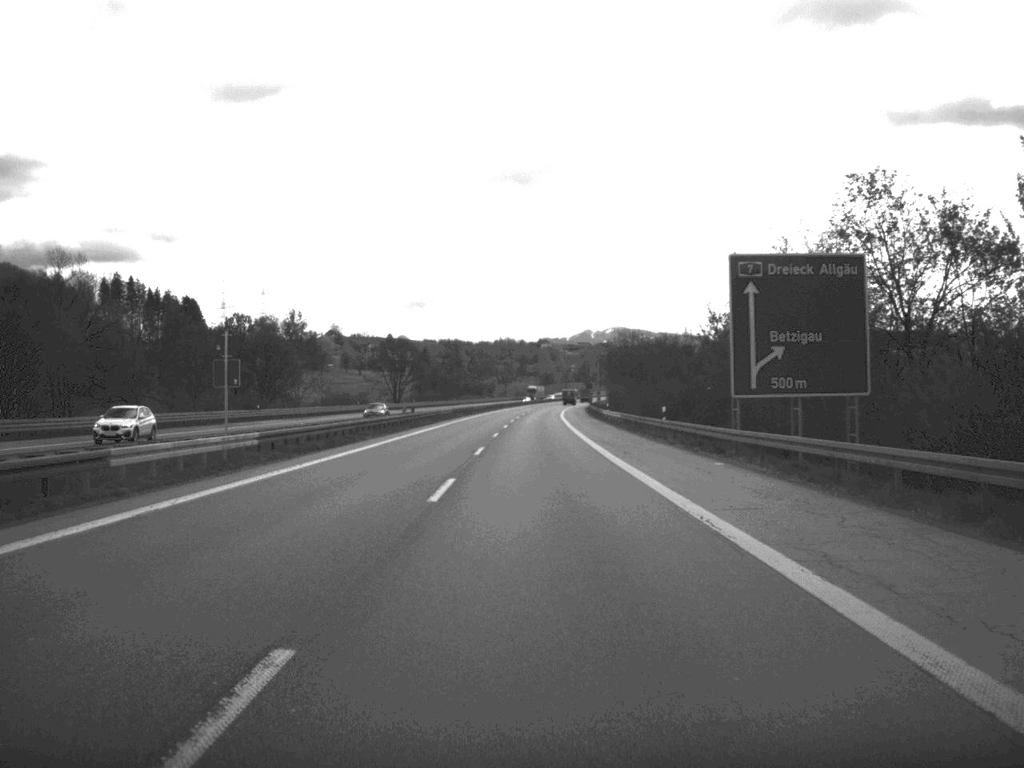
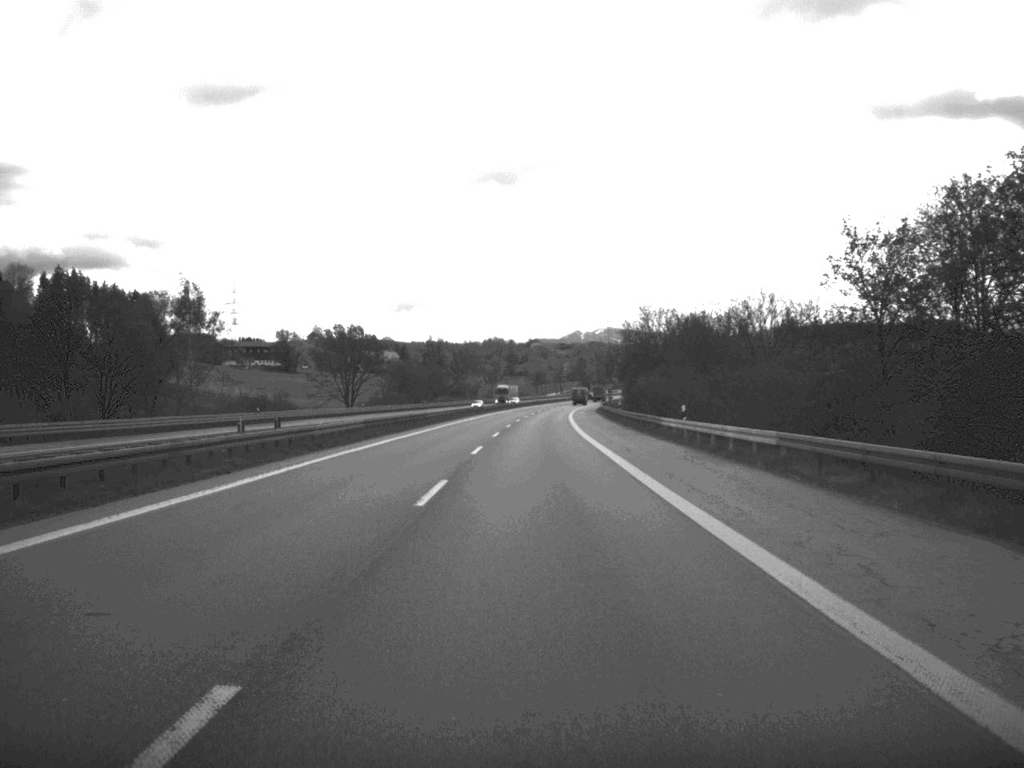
(+0.2, +54.2) m; 0°
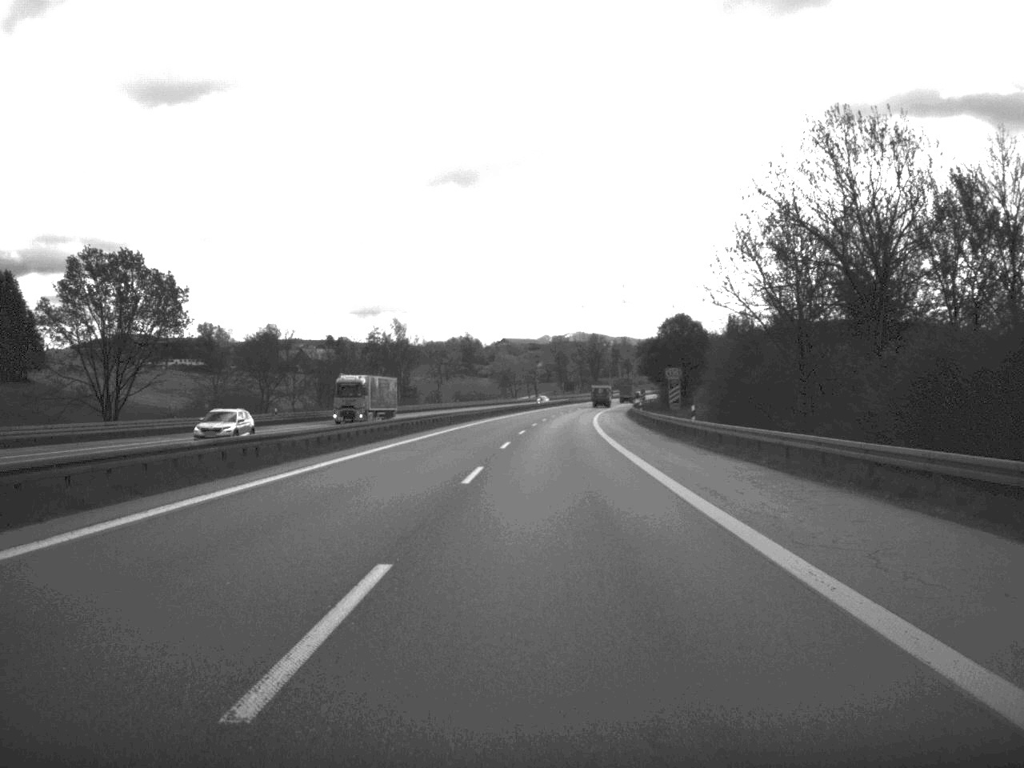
(+1.0, +101.1) m; +1°
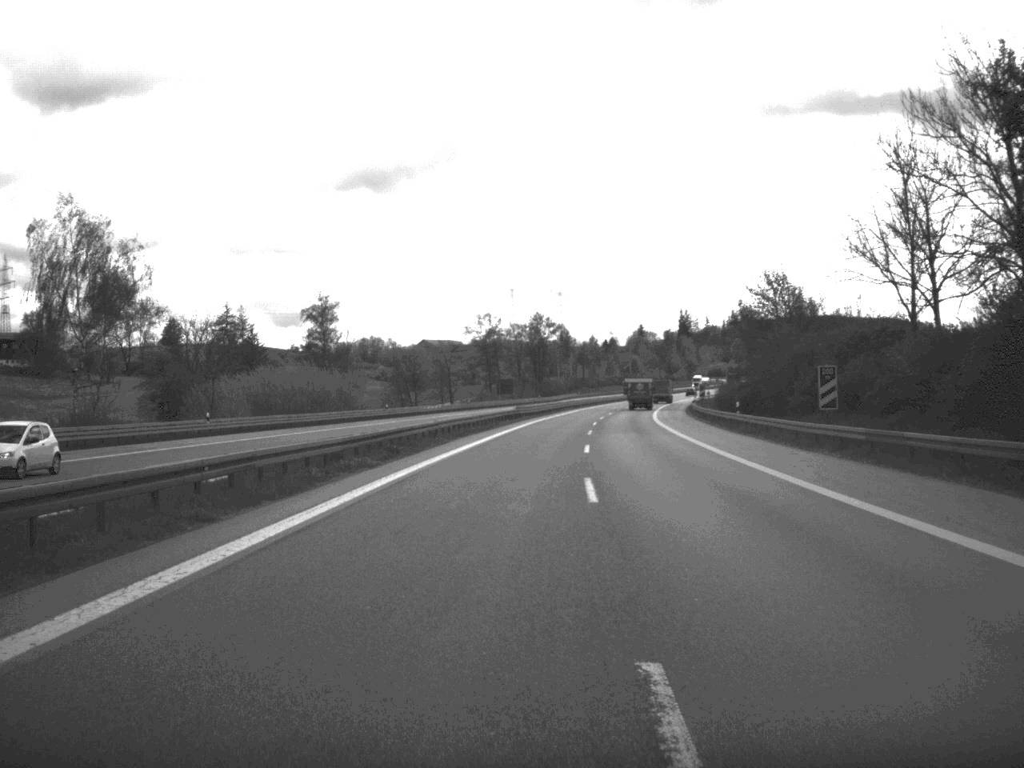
(+2.7, +128.4) m; +3°
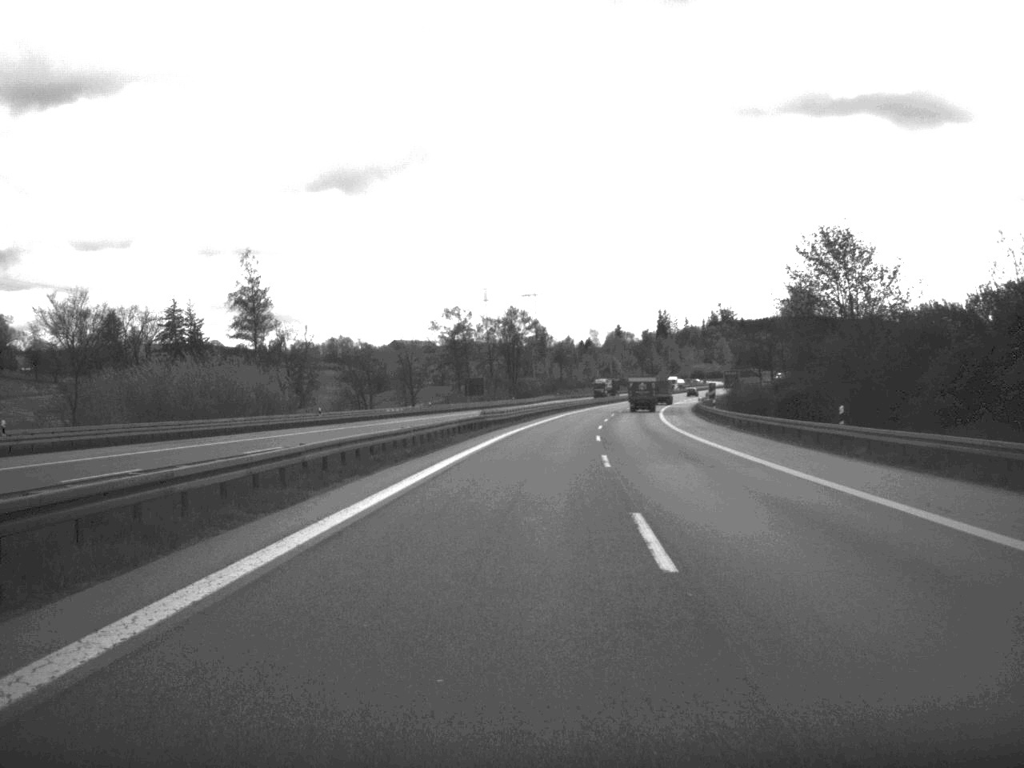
(+0.2, +25.6) m; +1°
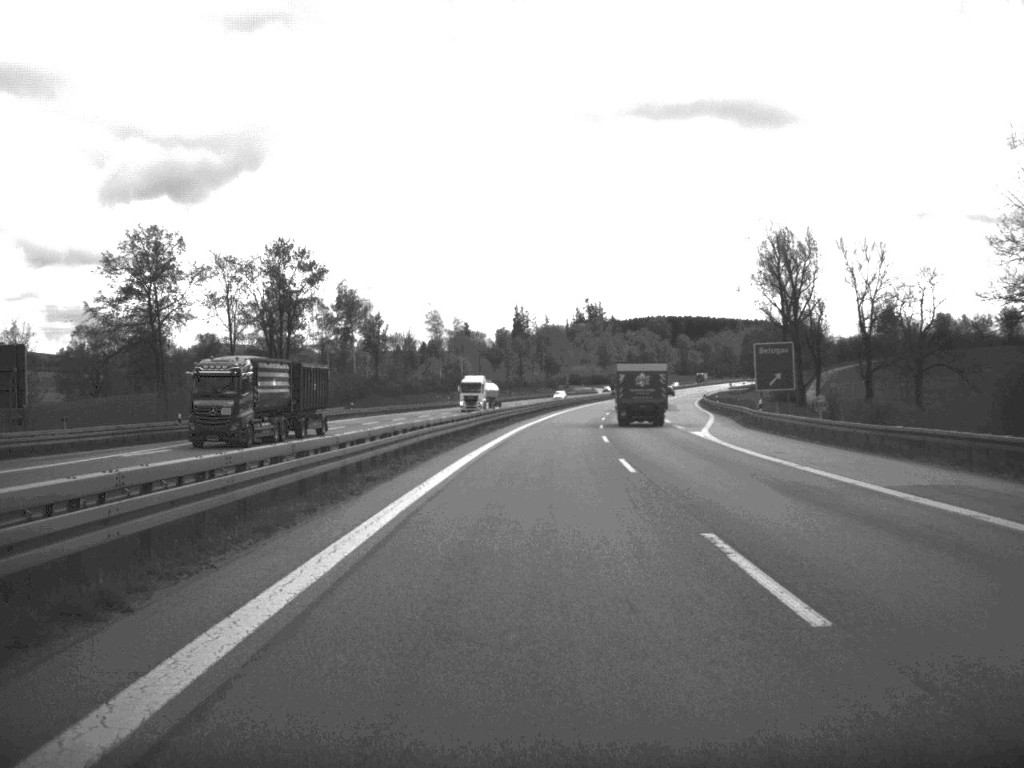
(+7.6, +126.7) m; +7°
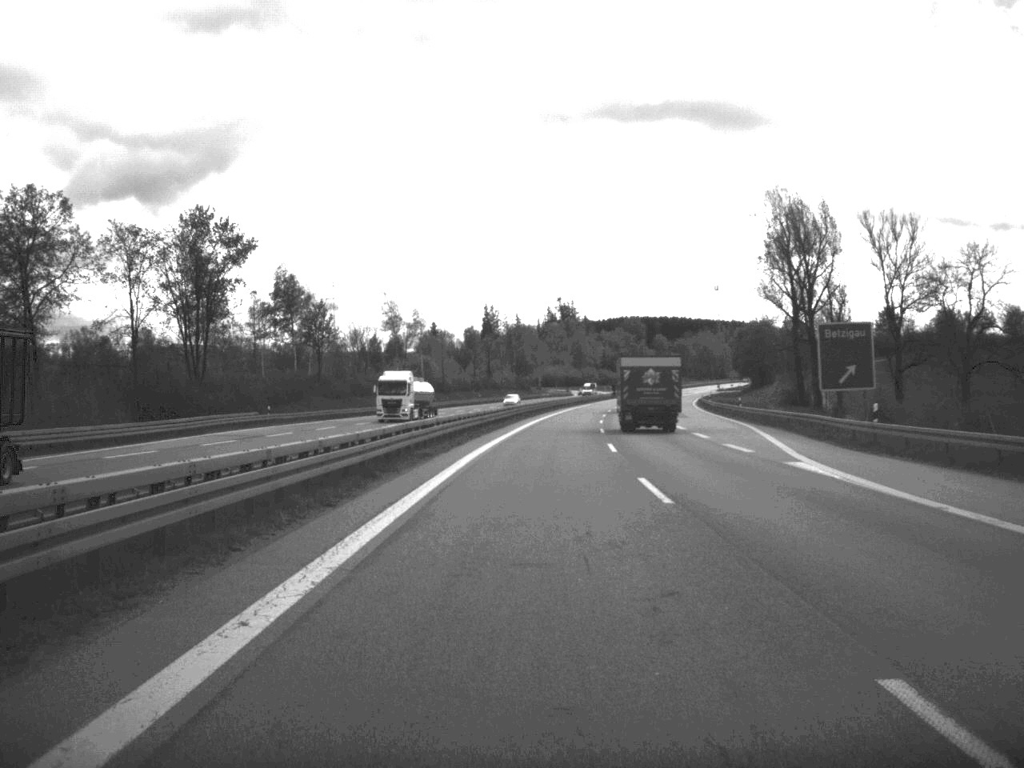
(+0.3, +25.3) m; +1°
